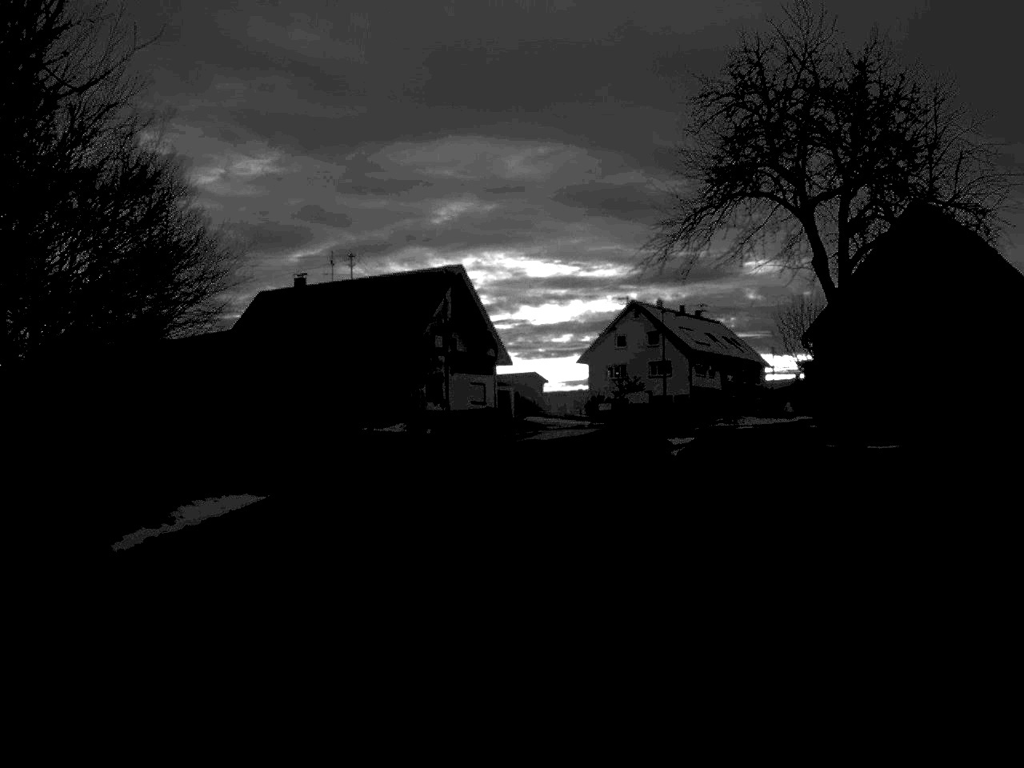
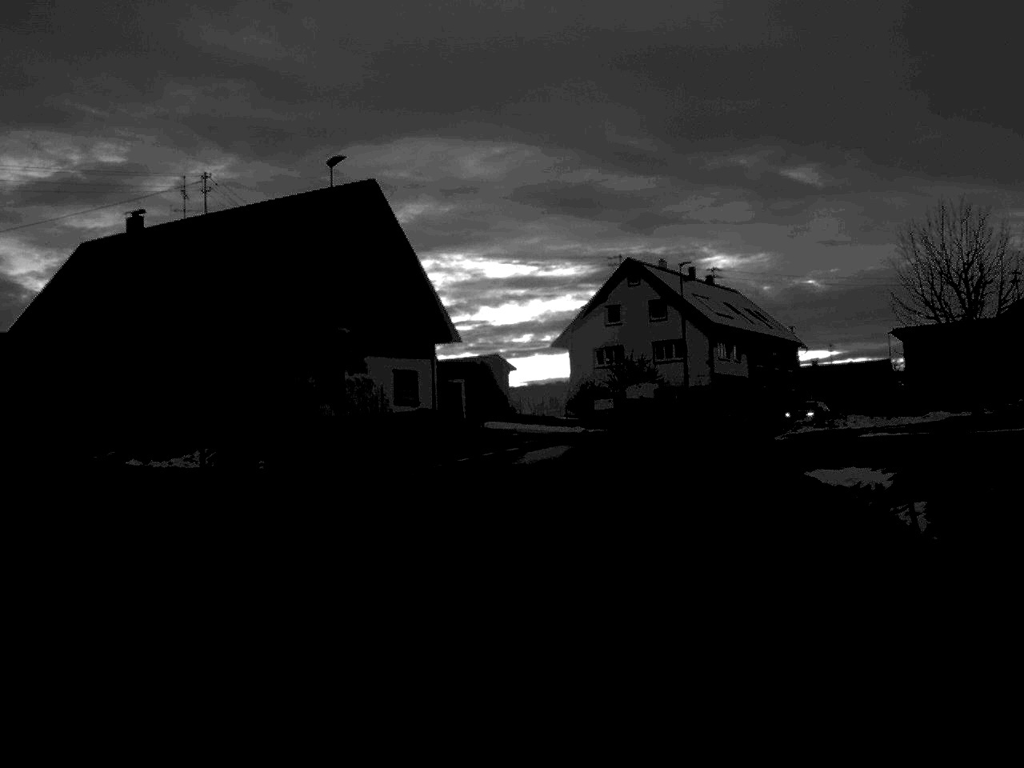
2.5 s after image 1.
(+0.2, +31.4) m; +2°
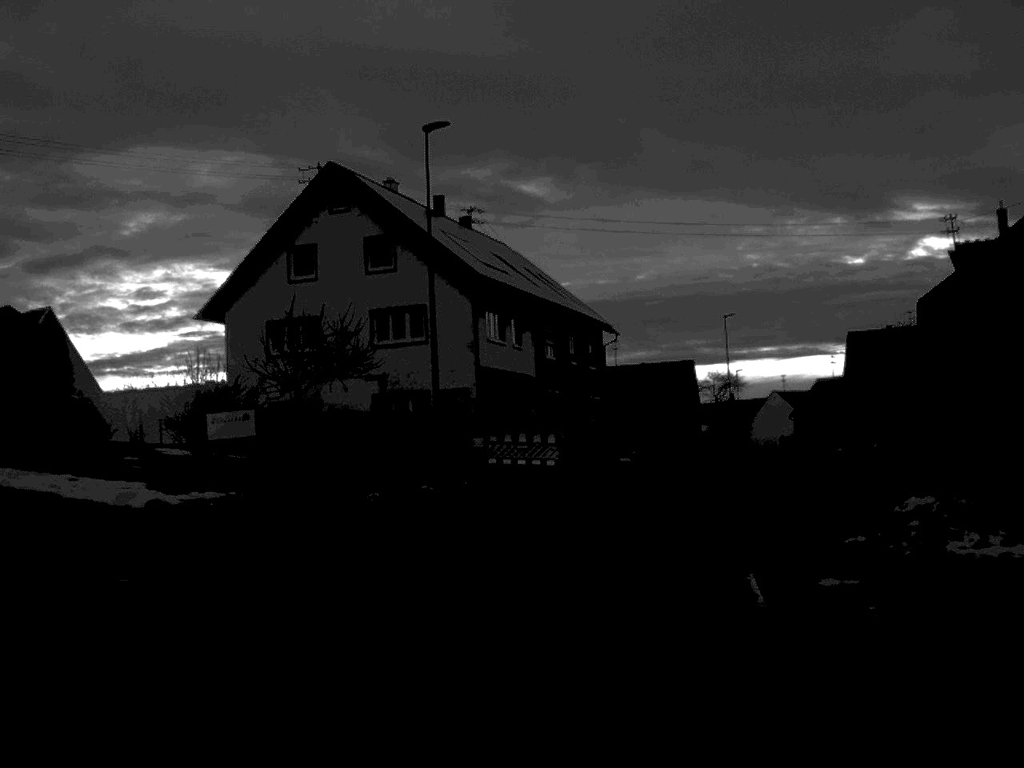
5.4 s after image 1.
(+3.9, +36.6) m; +12°
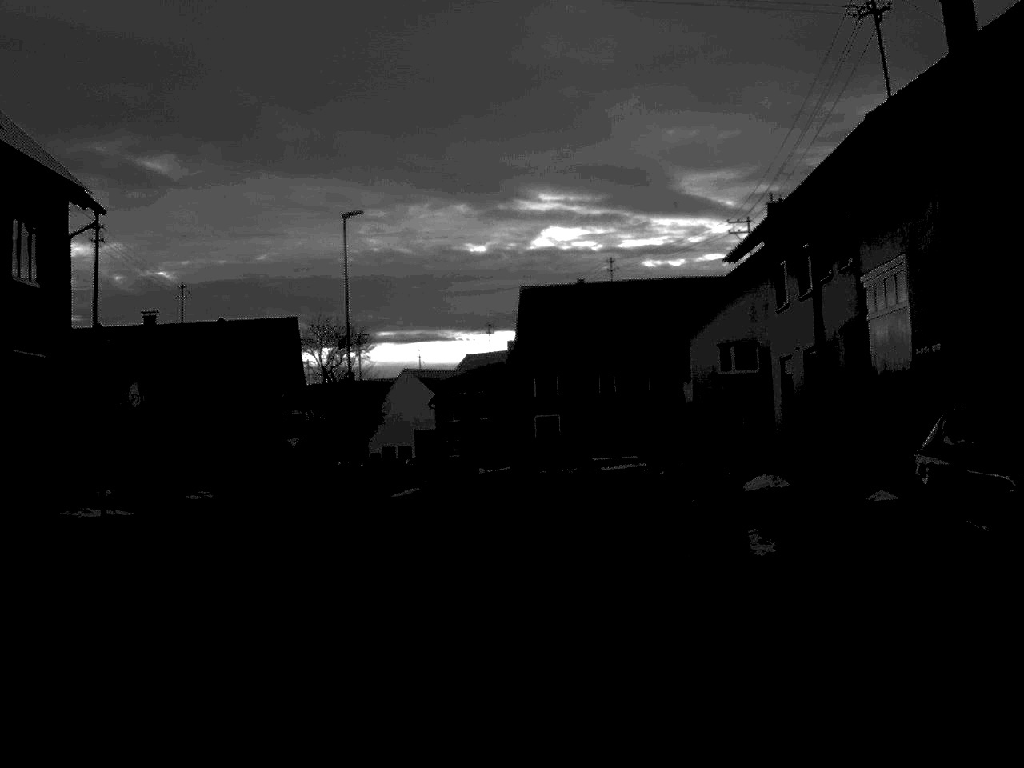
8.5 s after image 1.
(+5.4, +35.9) m; +17°
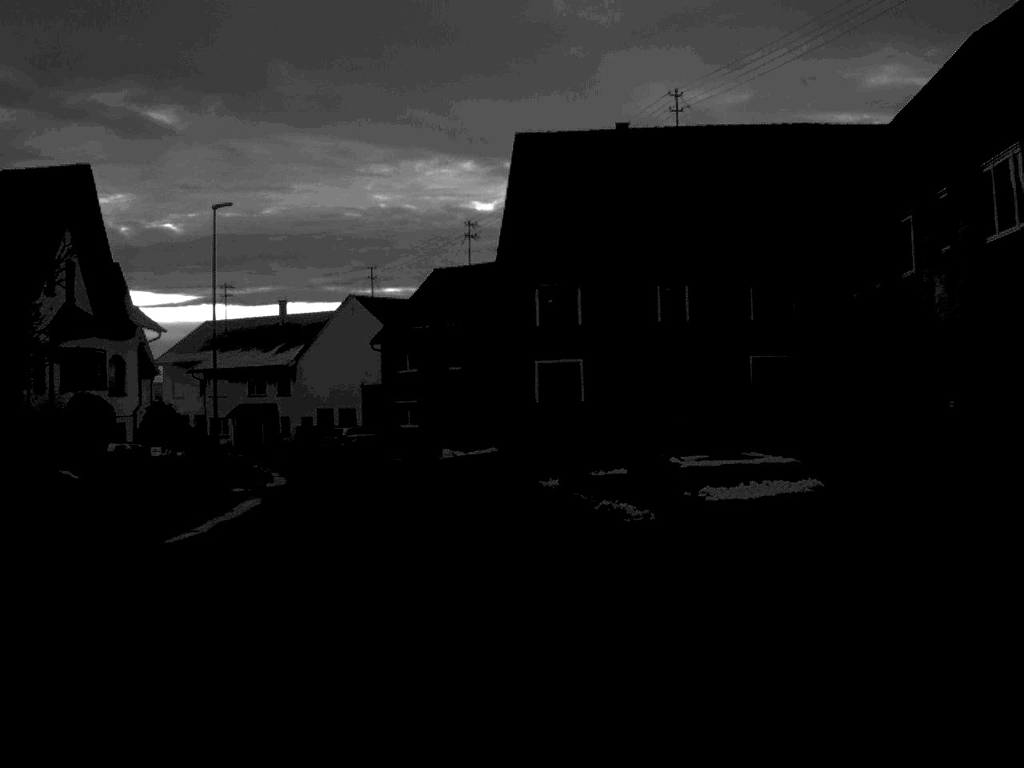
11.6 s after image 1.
(+0.3, +36.7) m; -1°
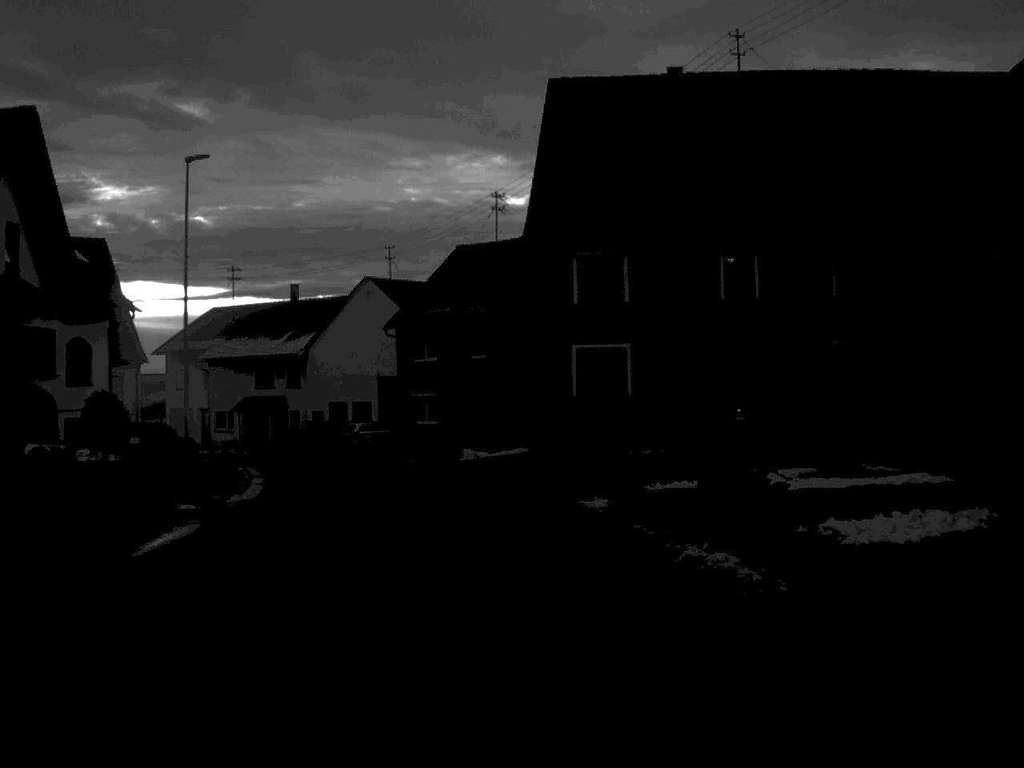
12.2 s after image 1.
(-0.1, +7.3) m; -1°
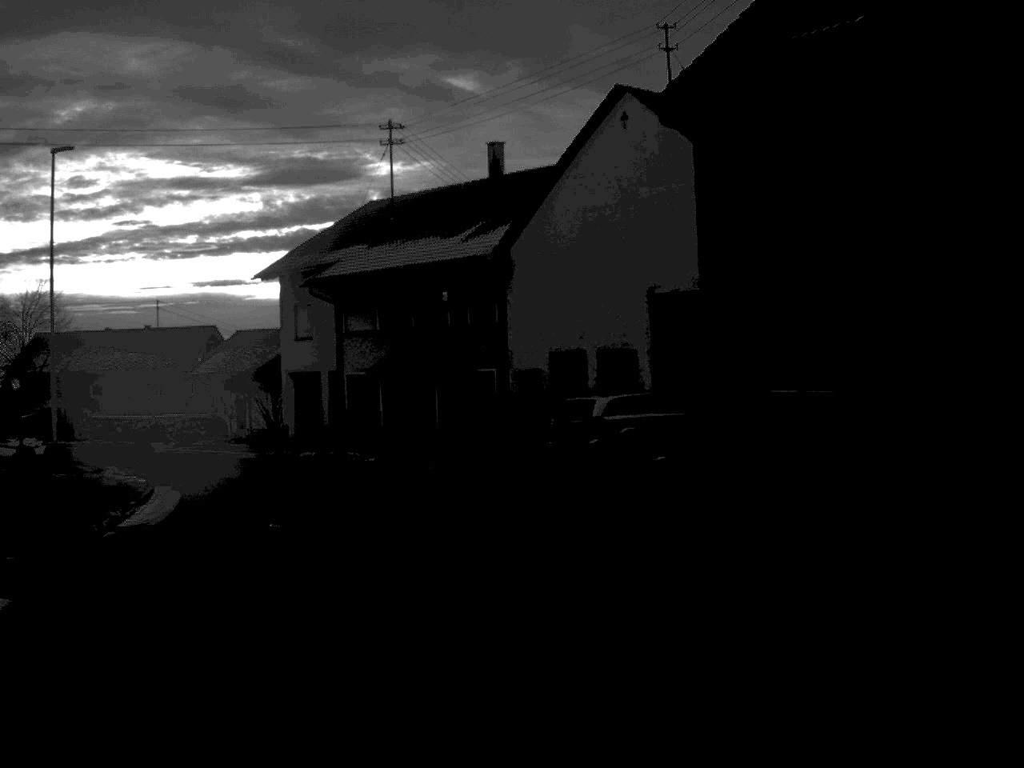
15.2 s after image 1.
(-3.9, +38.2) m; -13°
